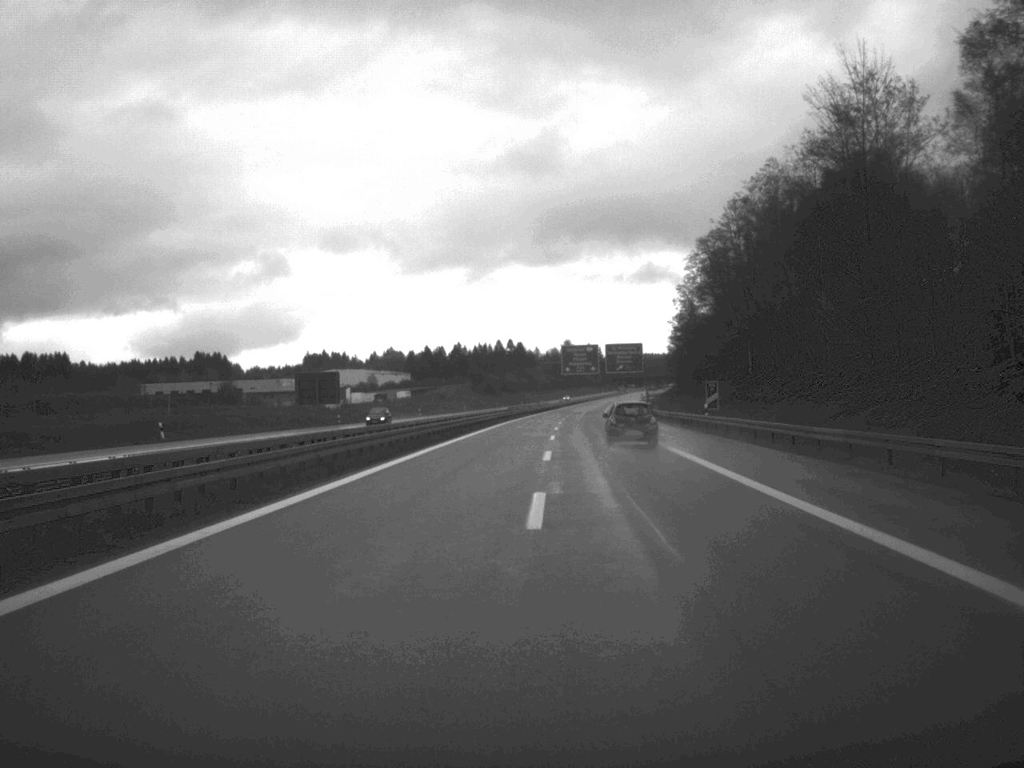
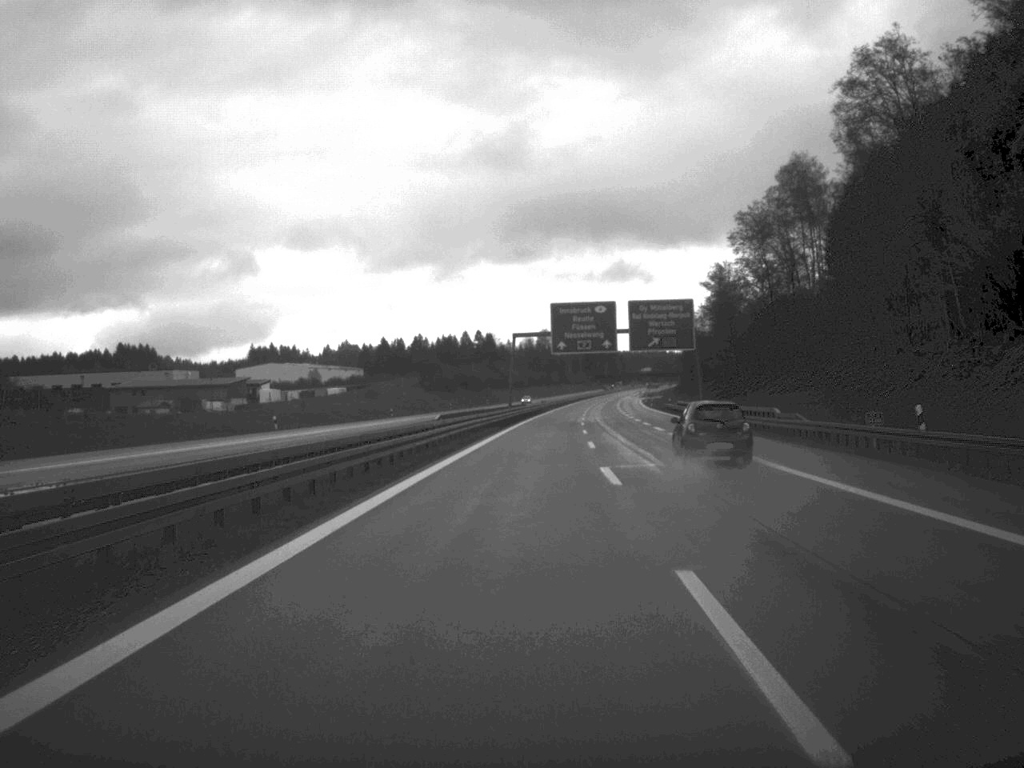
(+0.8, +80.7) m; +1°
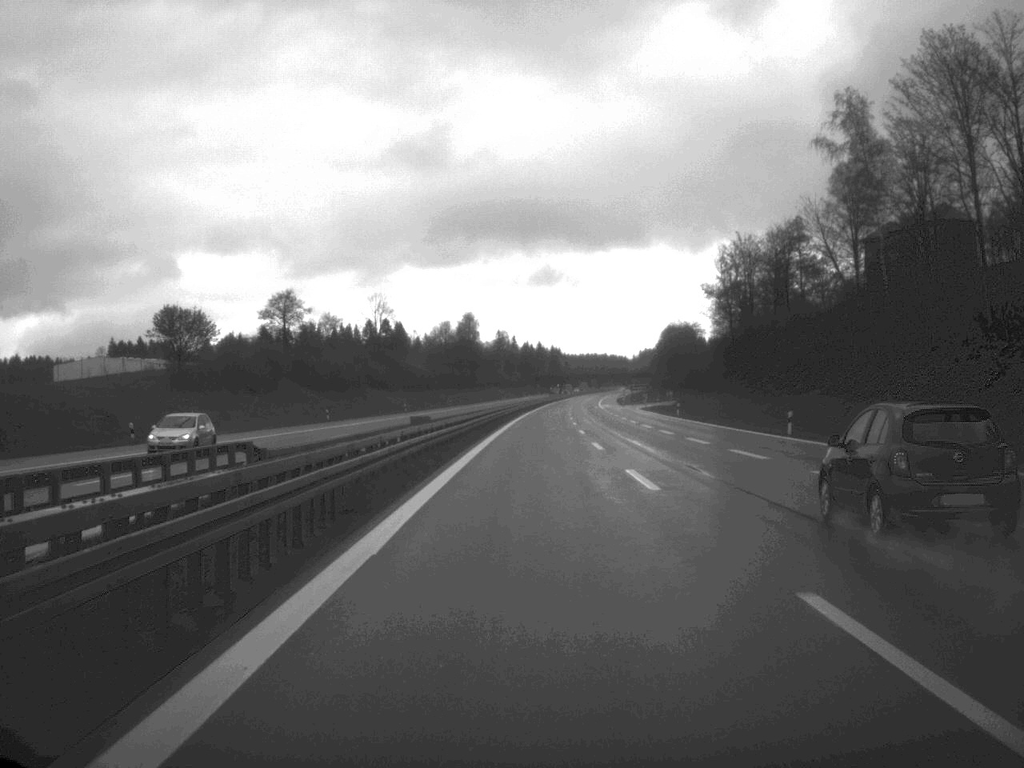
(+3.5, +125.6) m; +3°
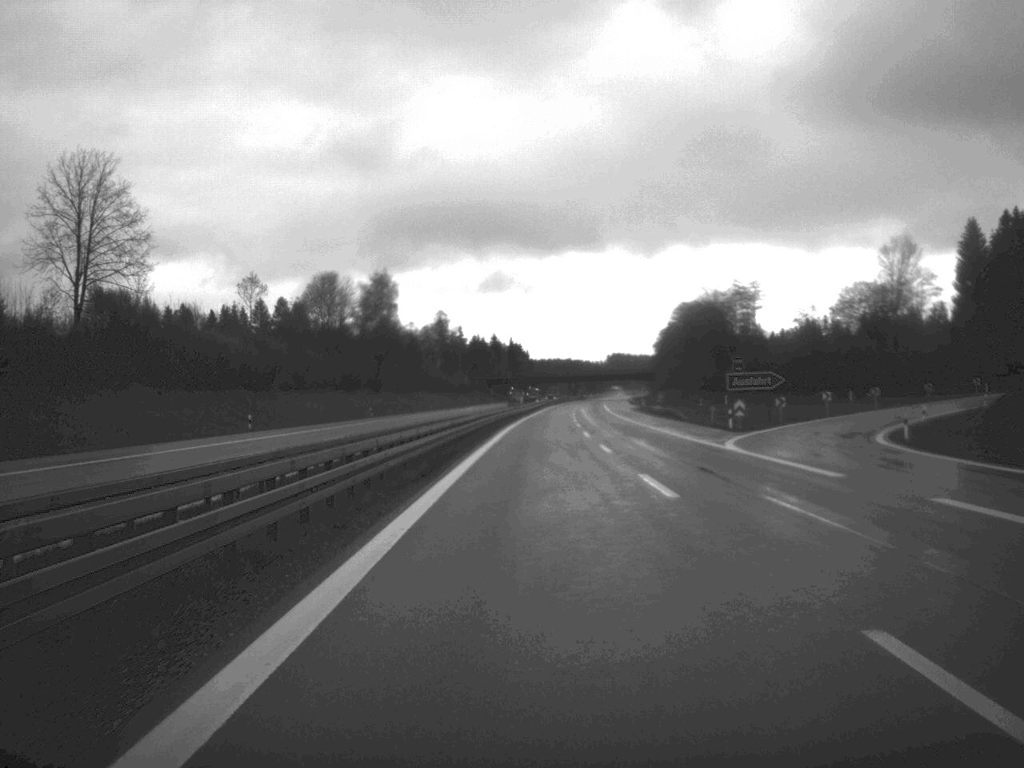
(+1.8, +125.7) m; +2°
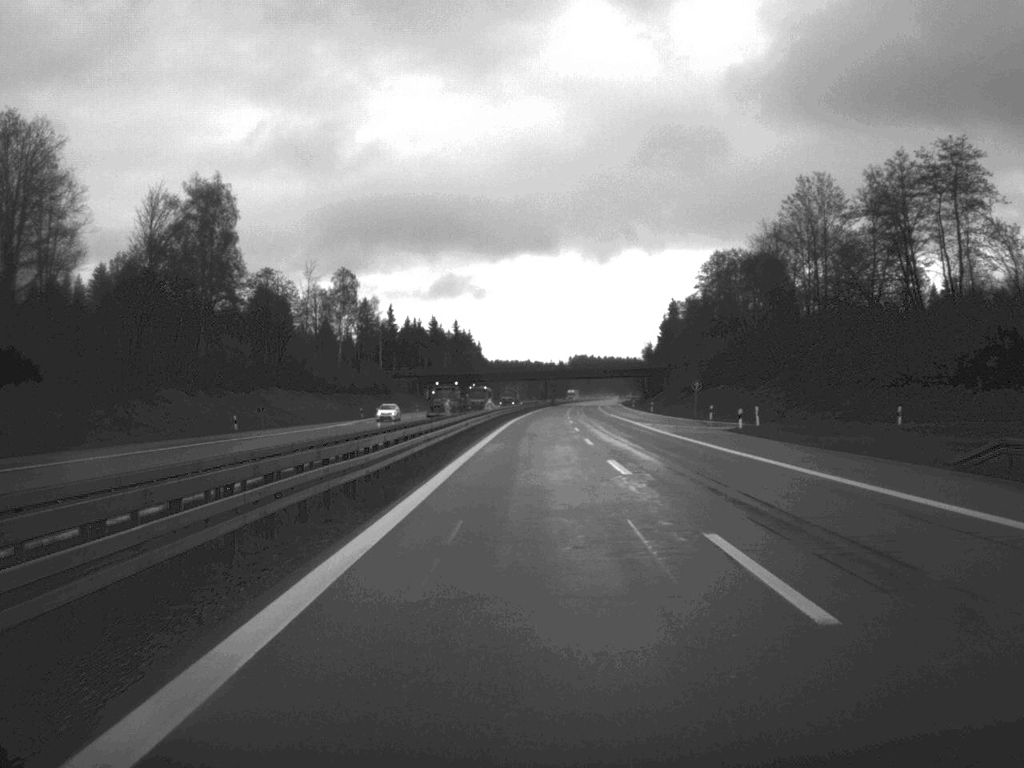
(+1.5, +99.7) m; +2°
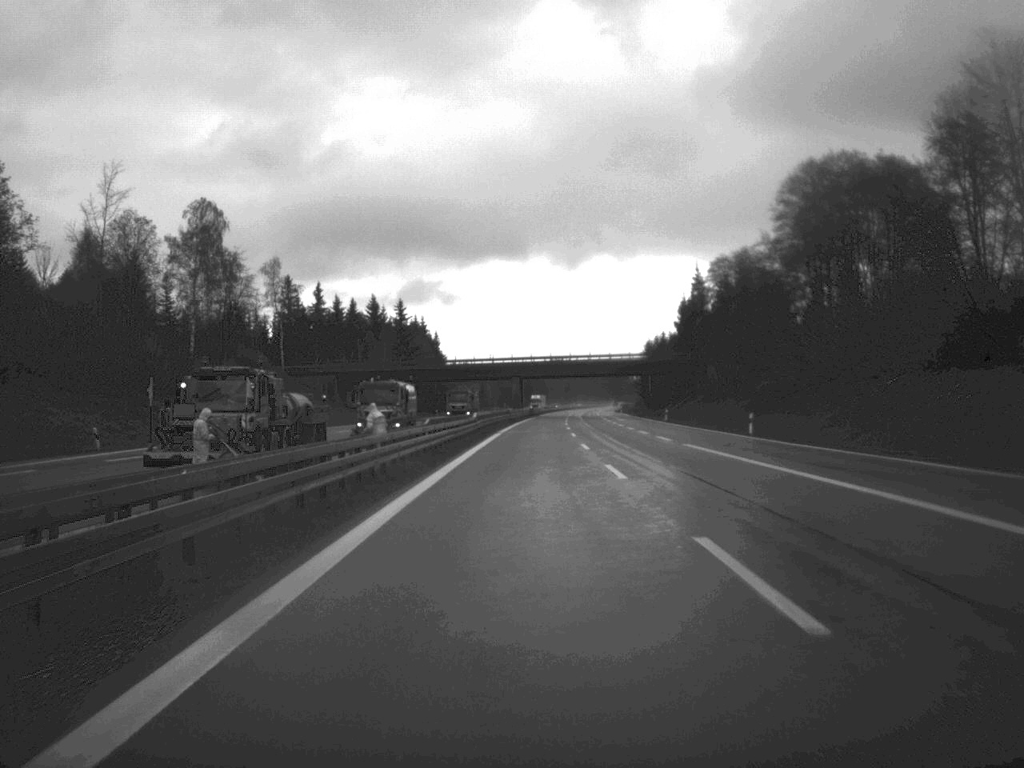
(+0.7, +71.6) m; +1°
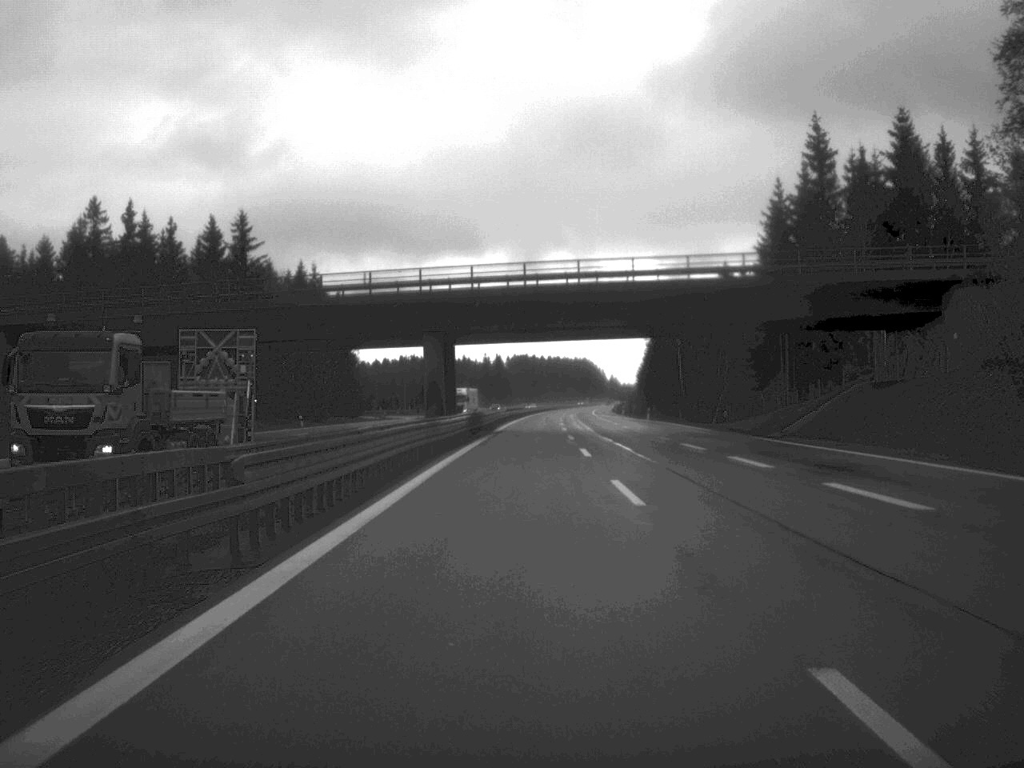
(+1.2, +95.6) m; +2°
